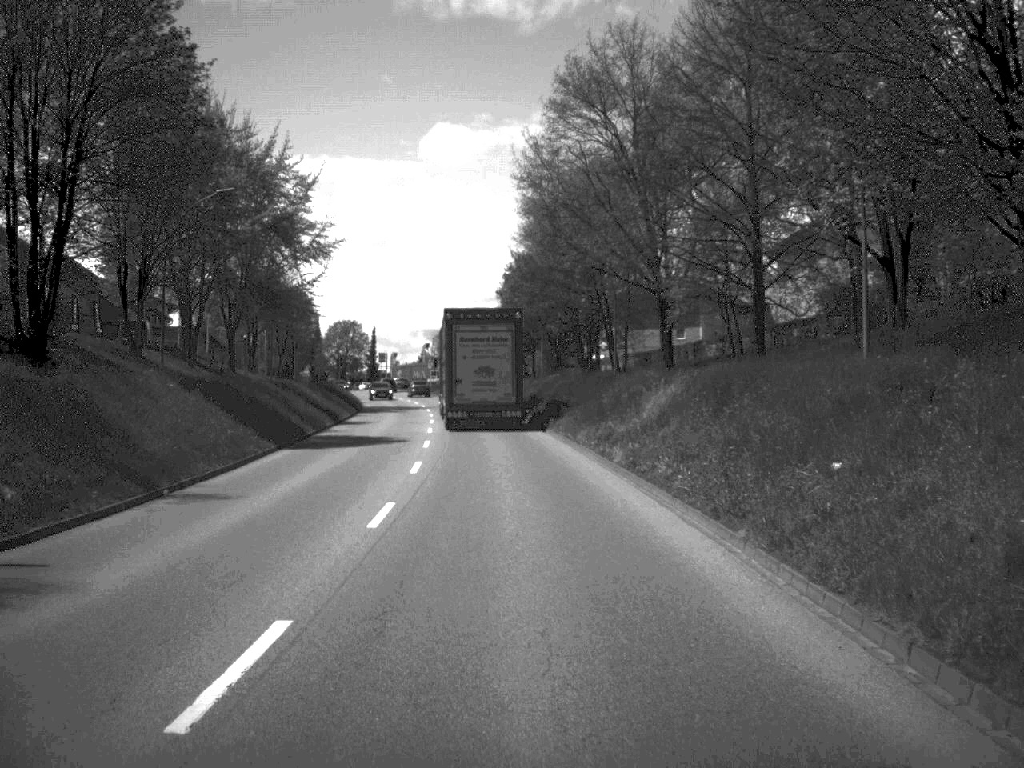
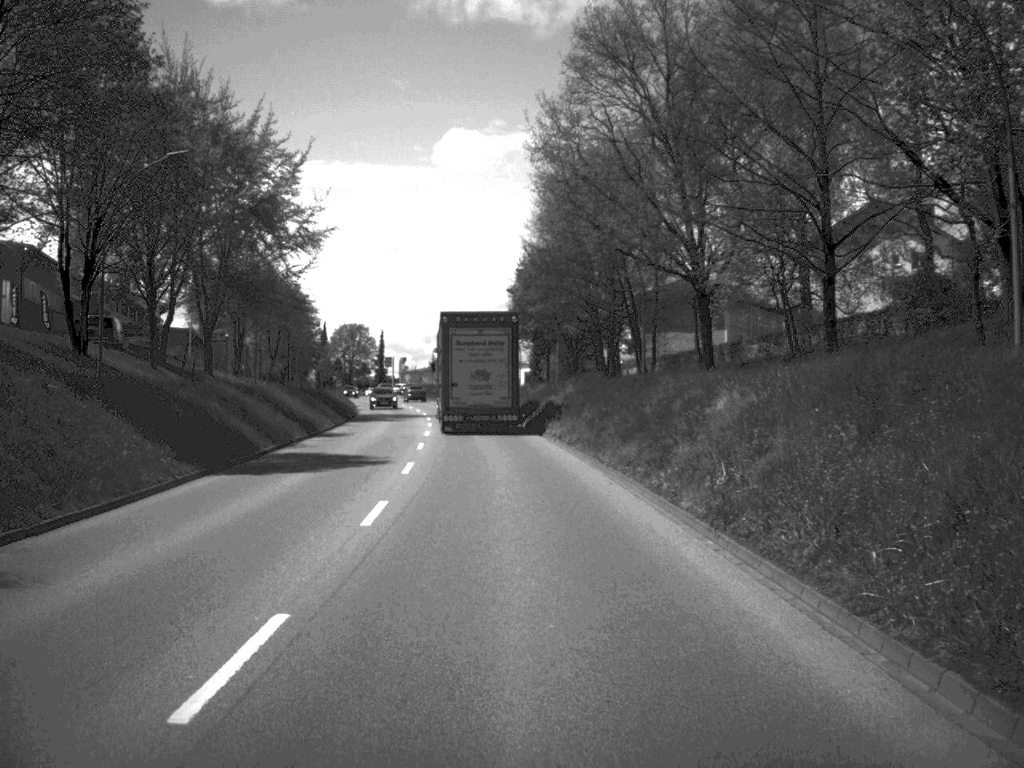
(0.0, +8.7) m; -1°
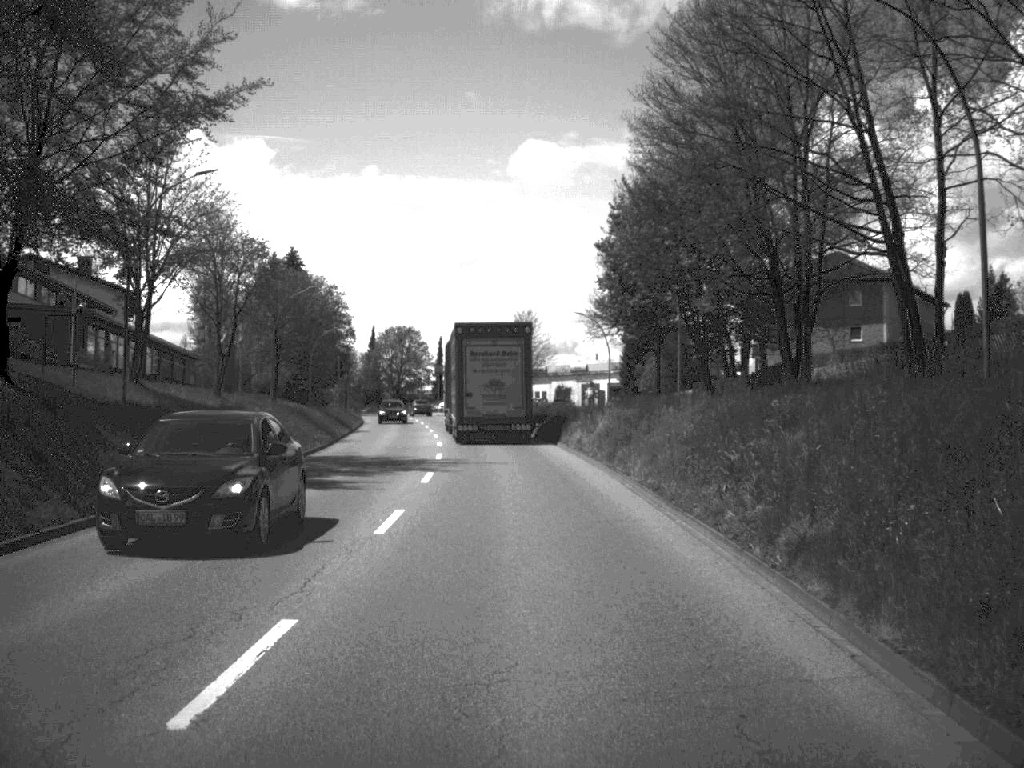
(-1.2, +35.4) m; -3°
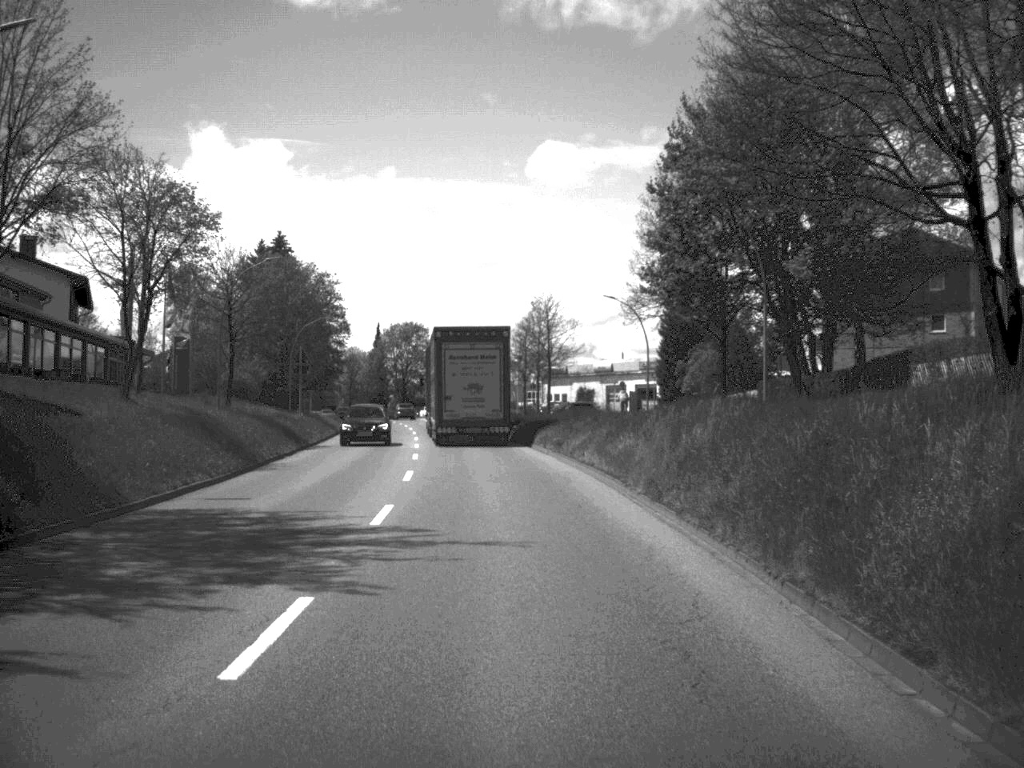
(-0.1, +16.6) m; -1°
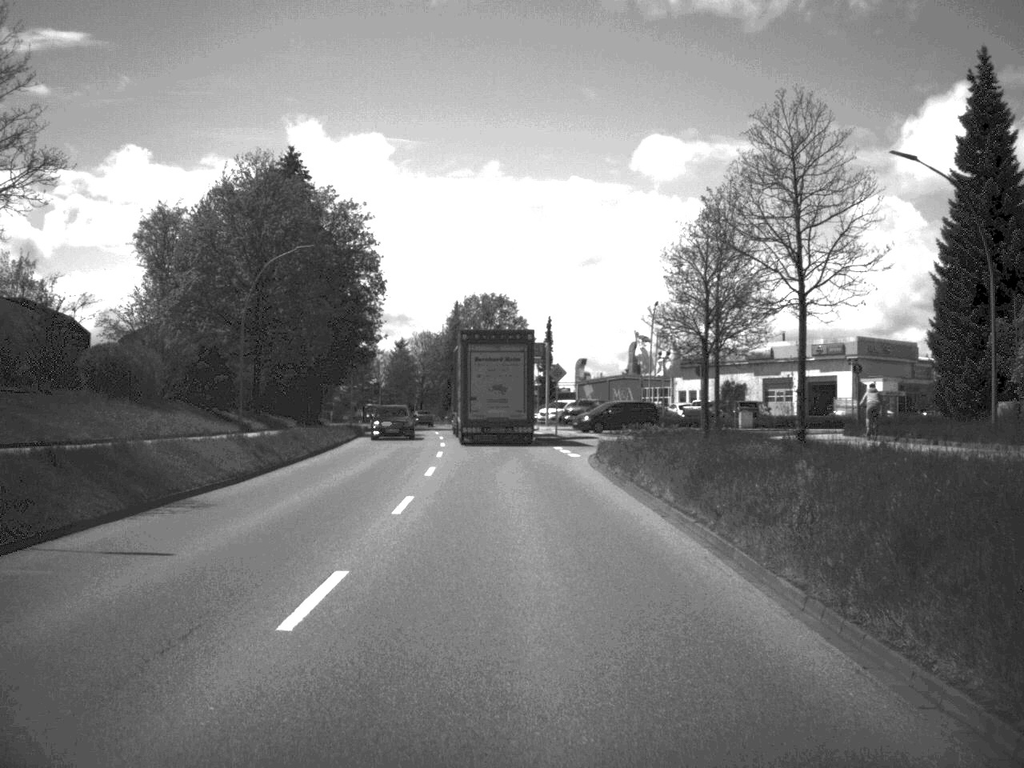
(-2.0, +42.8) m; -5°
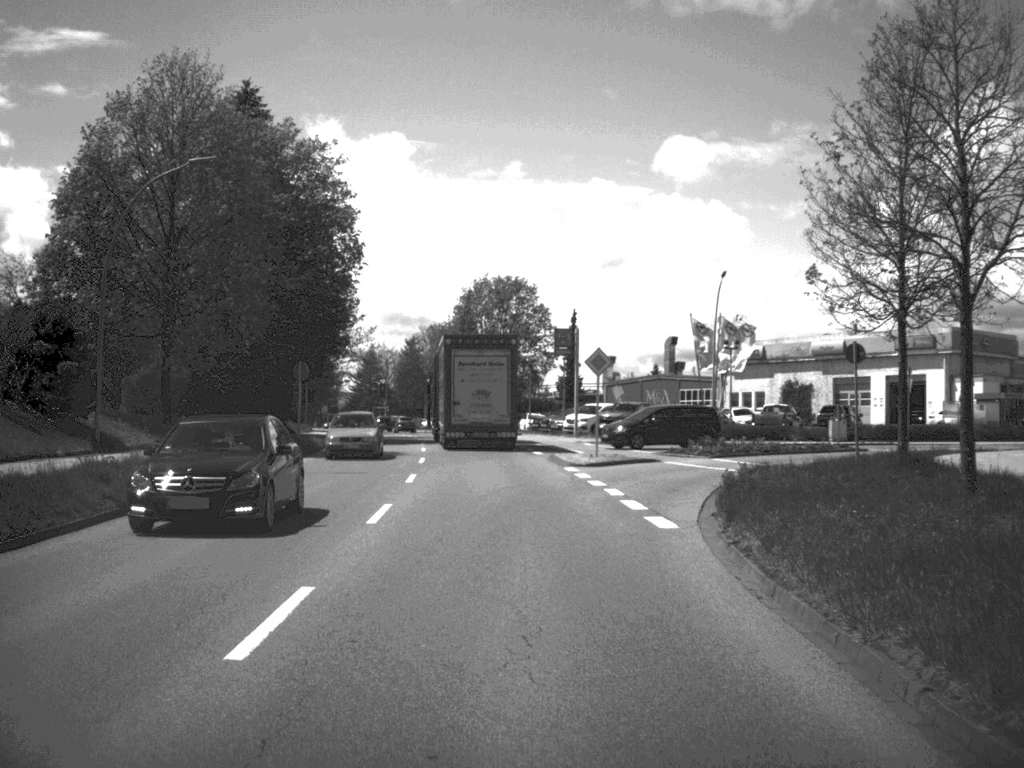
(-0.1, +18.7) m; -1°
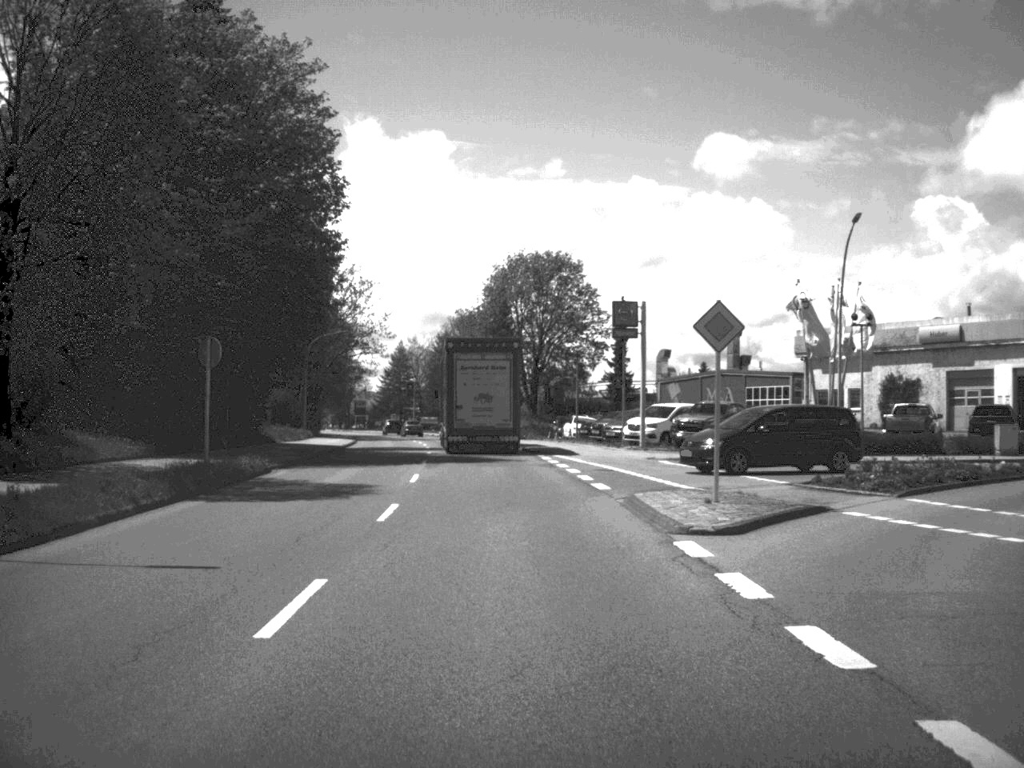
(-0.3, +16.9) m; -2°
